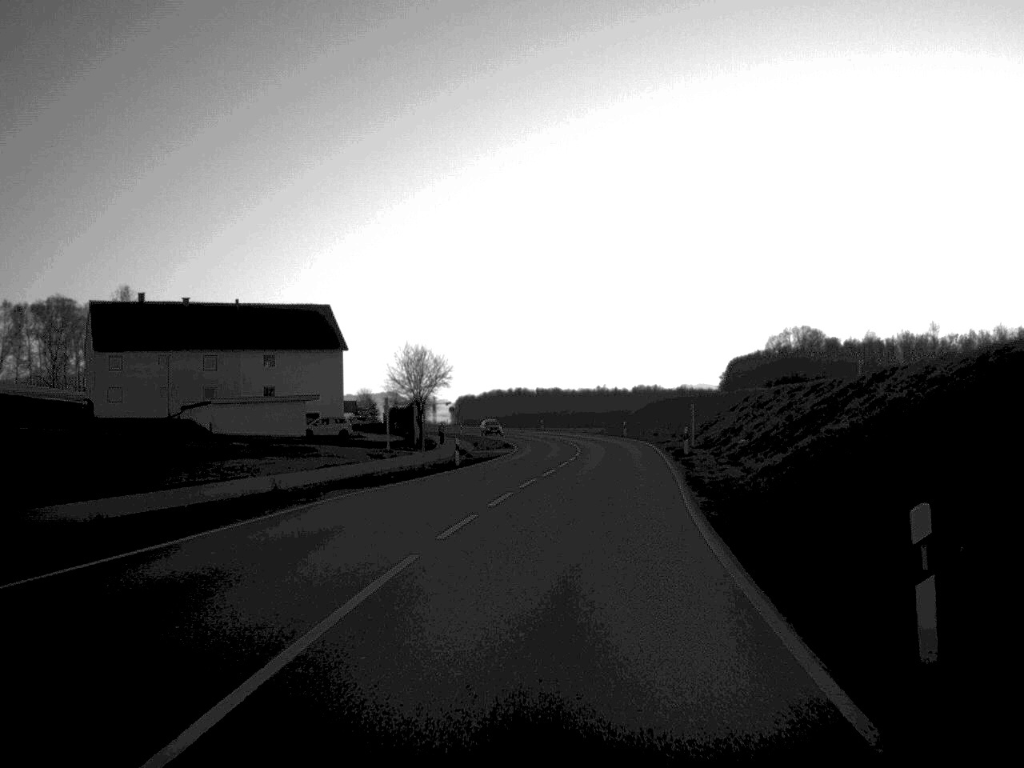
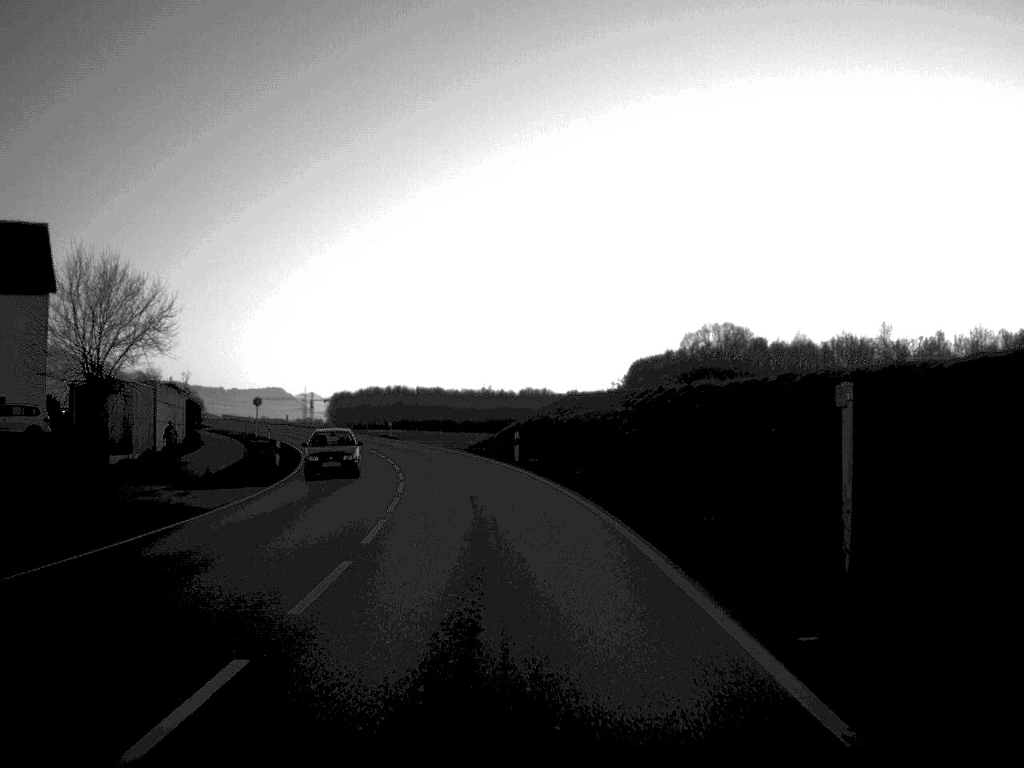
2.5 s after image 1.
(+2.8, +42.1) m; +5°
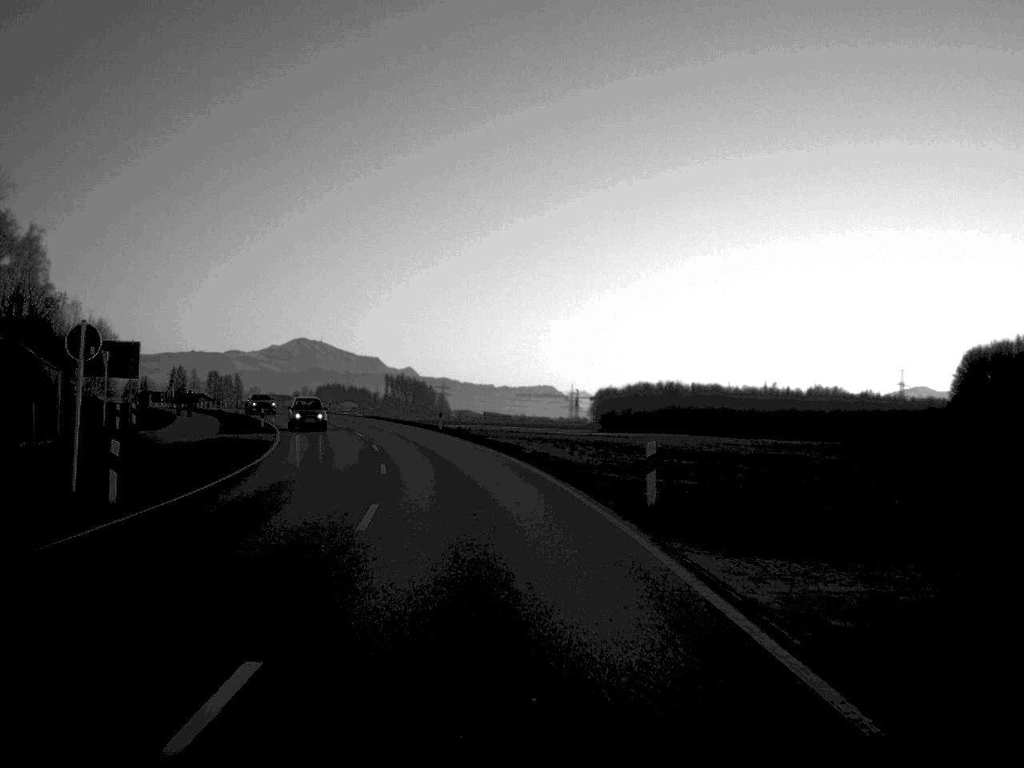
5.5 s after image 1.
(-6.9, +66.4) m; -12°
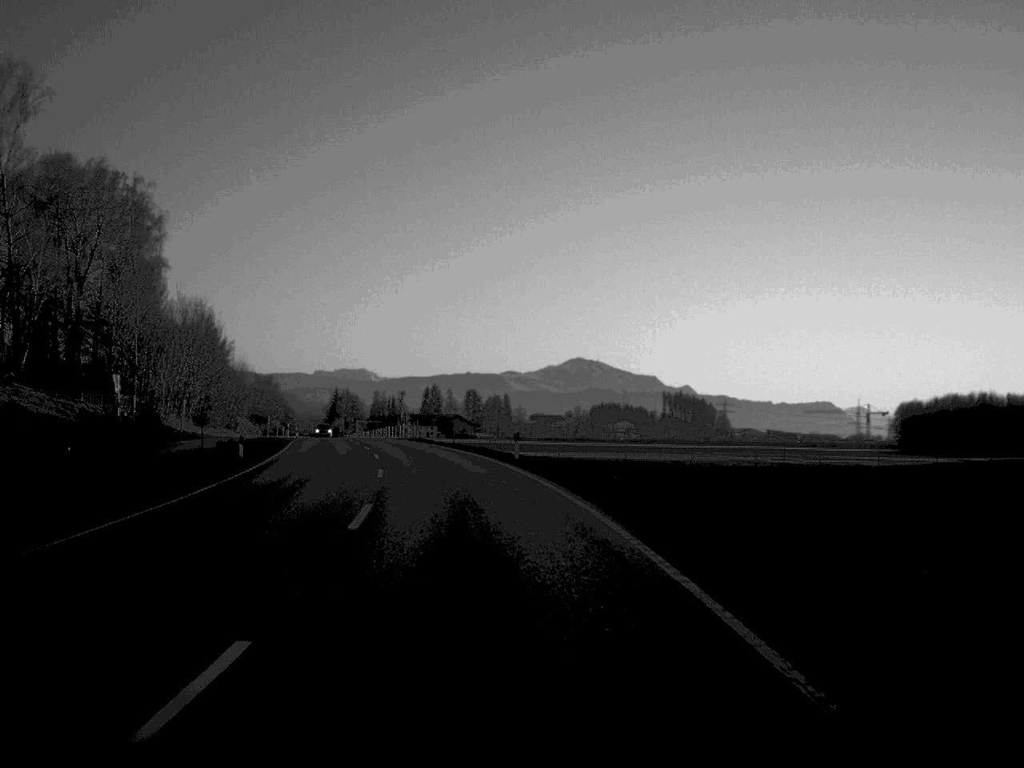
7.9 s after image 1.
(-6.2, +59.3) m; -12°
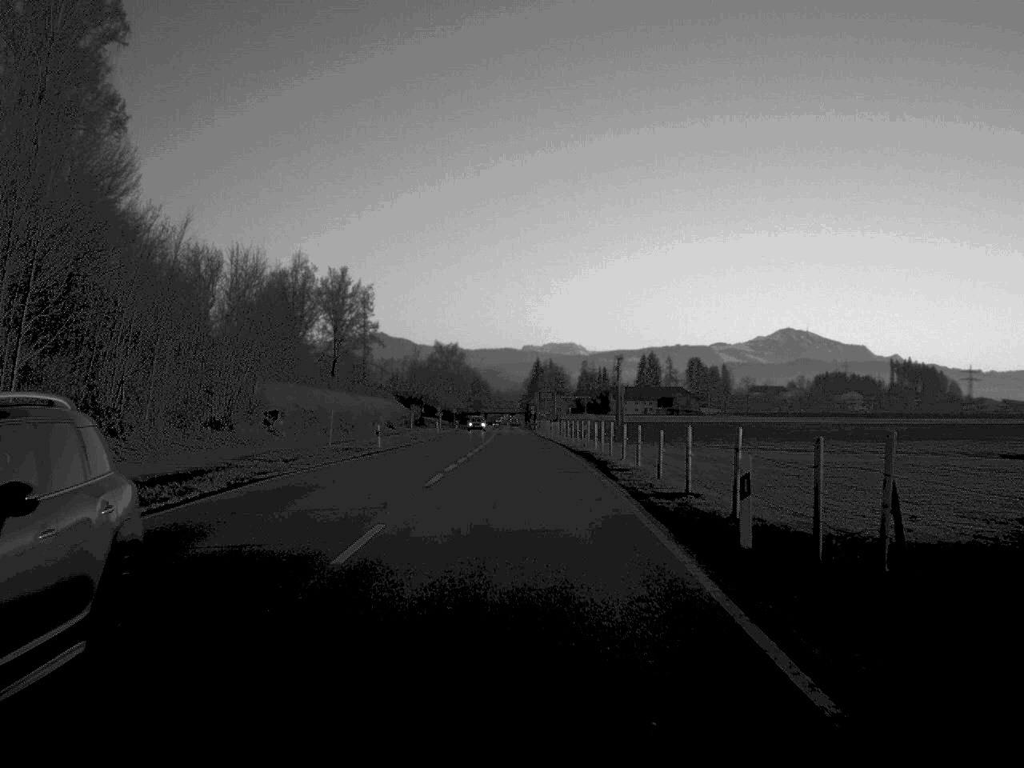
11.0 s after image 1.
(-8.3, +75.7) m; -9°
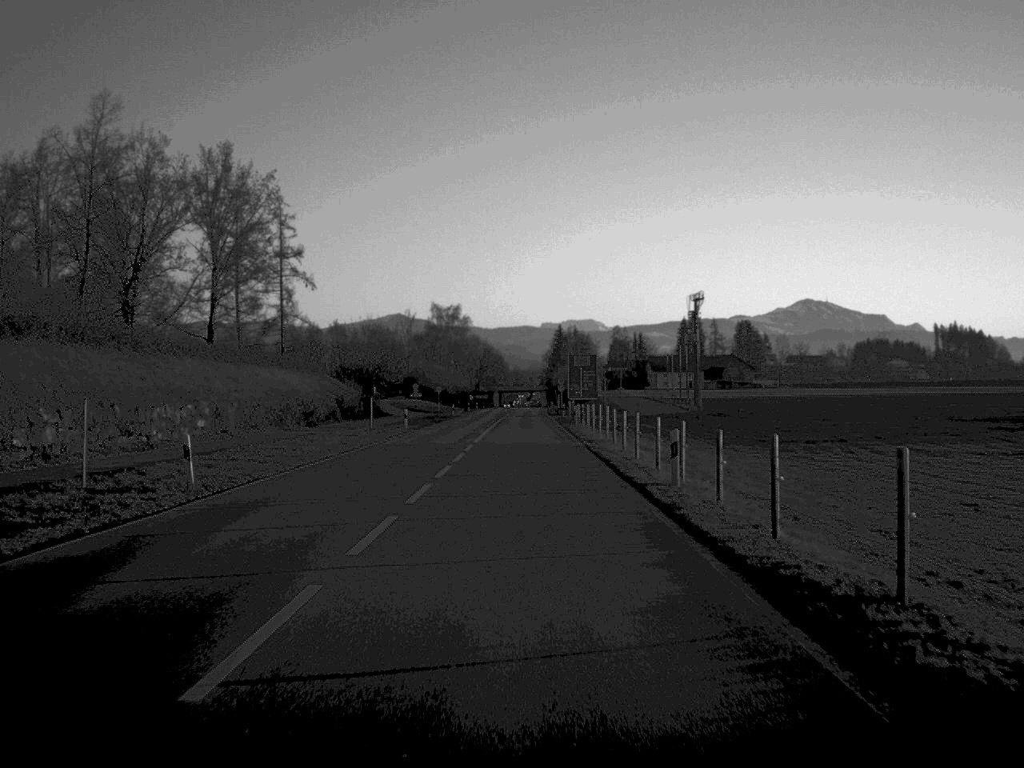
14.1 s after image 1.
(-0.4, +71.4) m; -1°
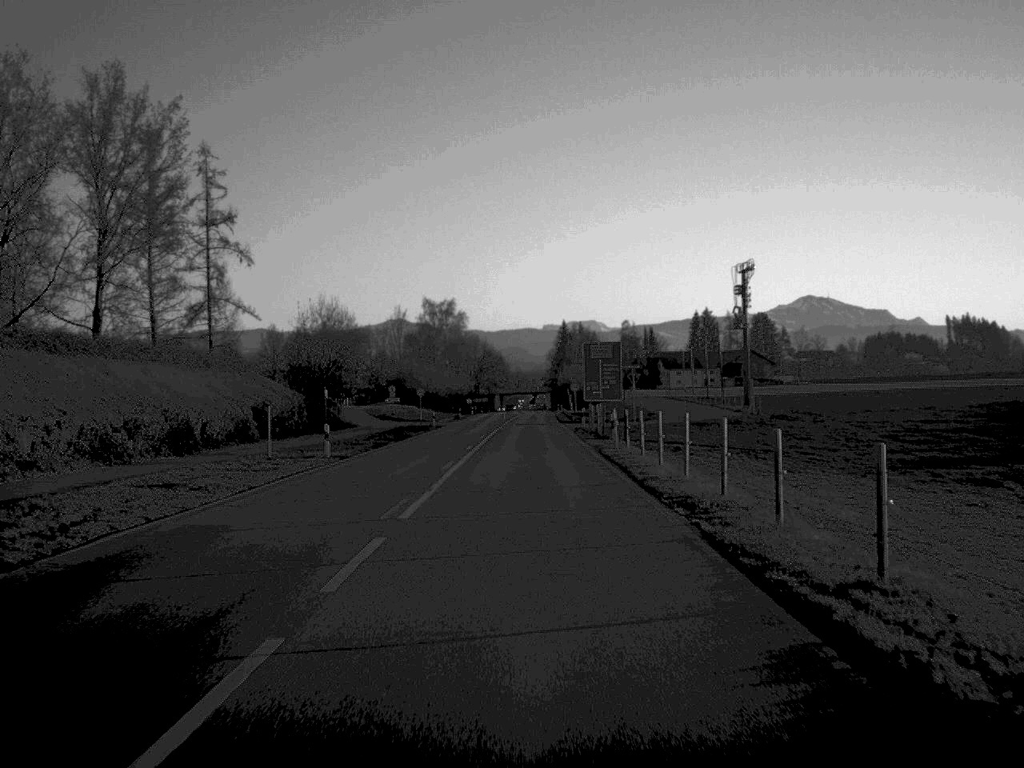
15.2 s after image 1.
(-0.1, +25.9) m; 0°
